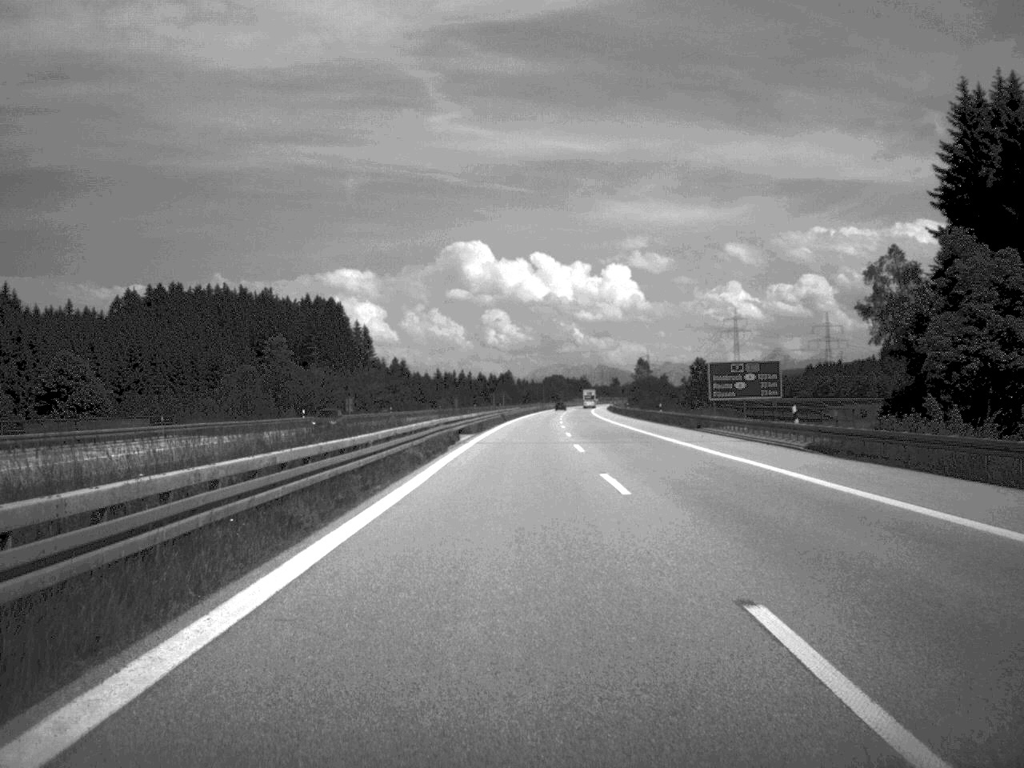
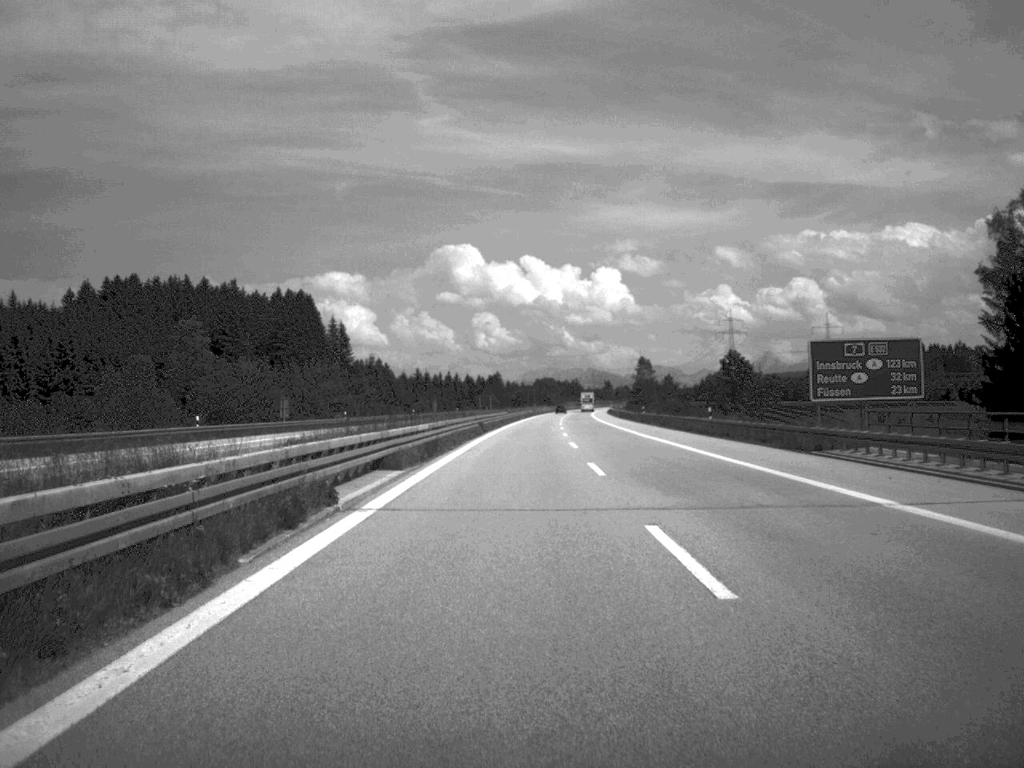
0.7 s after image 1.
(+0.1, +29.5) m; 0°
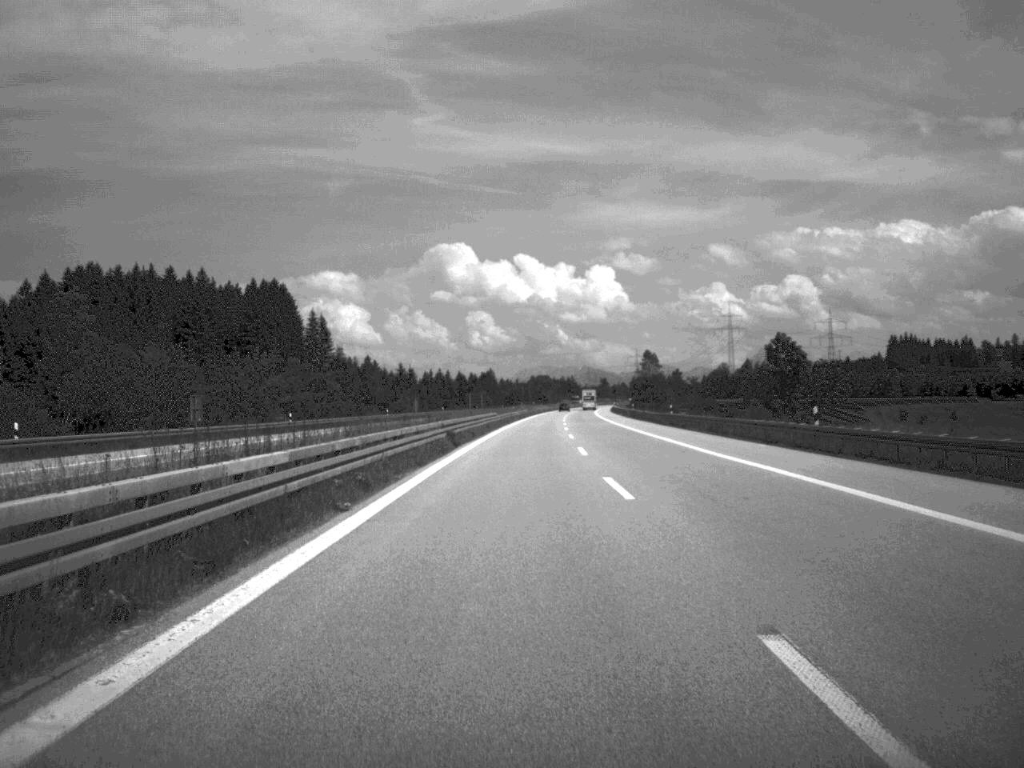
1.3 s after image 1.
(0.0, +24.8) m; 0°
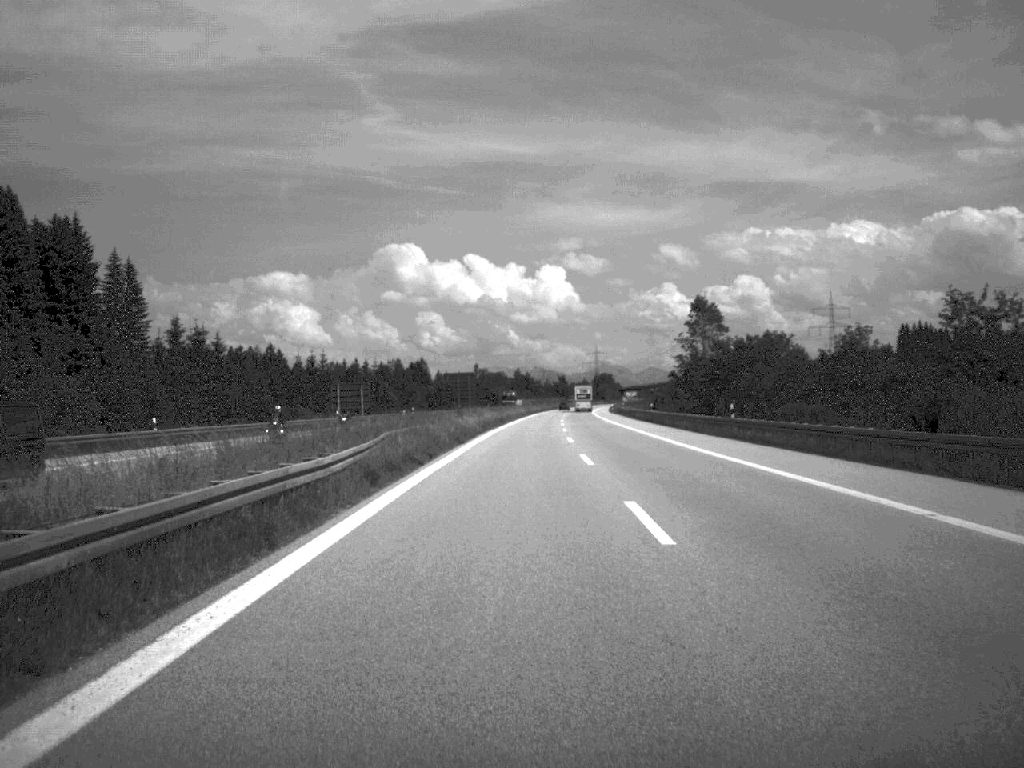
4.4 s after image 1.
(+2.5, +130.9) m; +2°
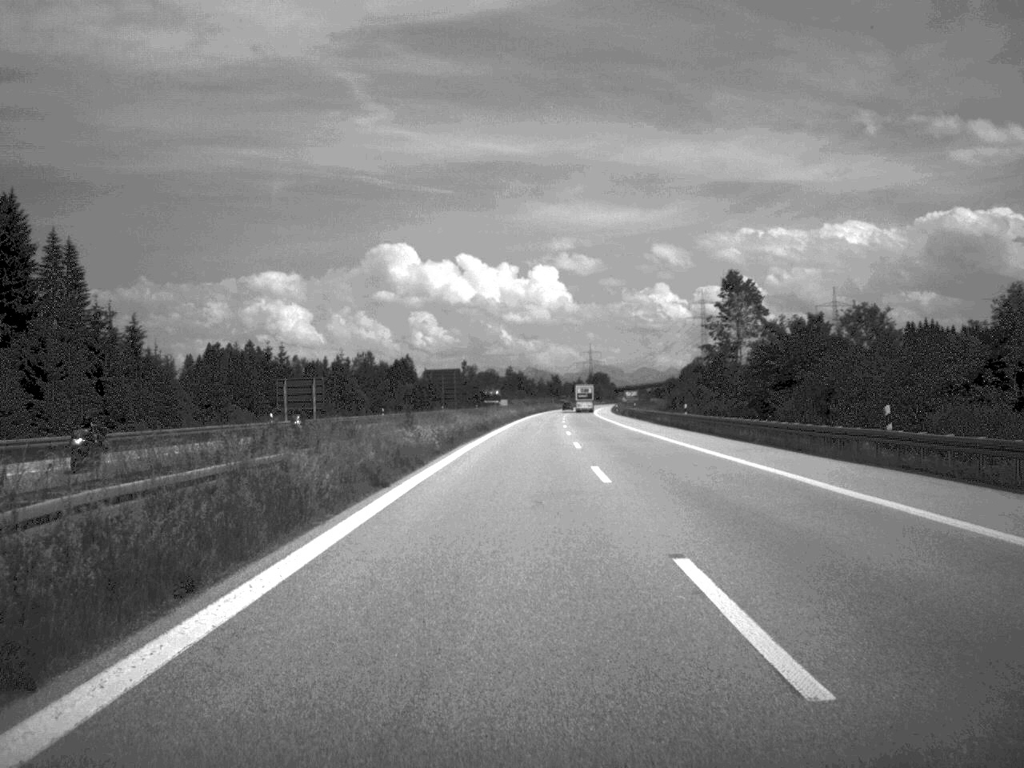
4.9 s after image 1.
(+0.1, +24.7) m; 0°
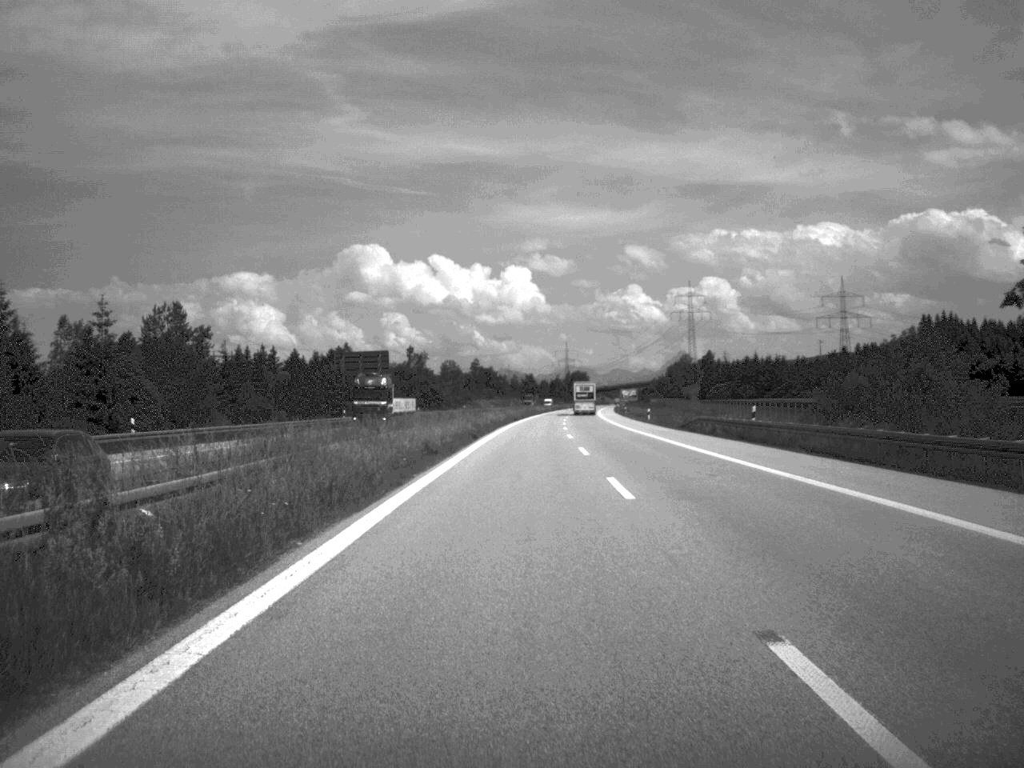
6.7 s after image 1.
(+0.8, +75.4) m; +1°
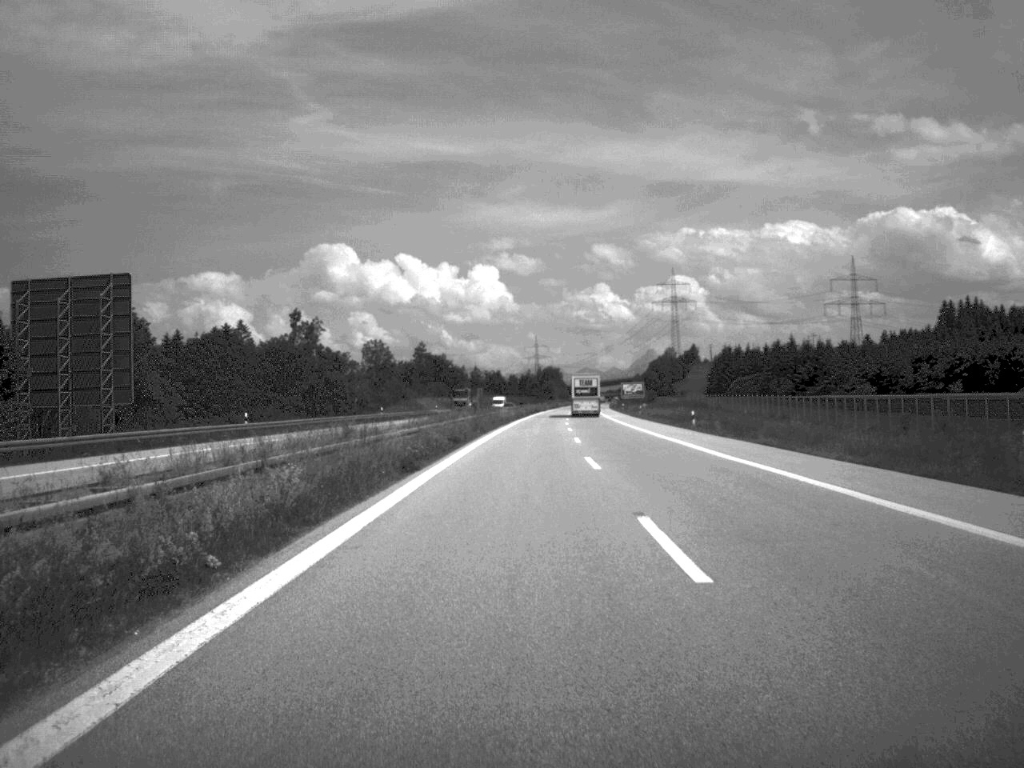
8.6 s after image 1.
(+1.0, +80.0) m; +1°
